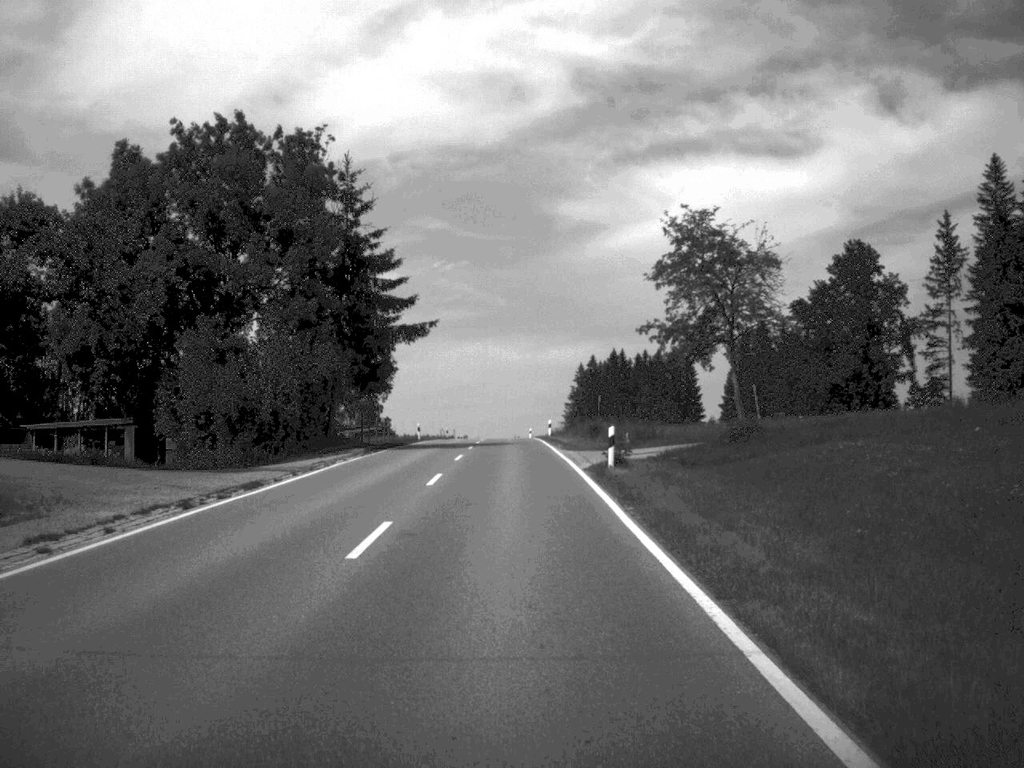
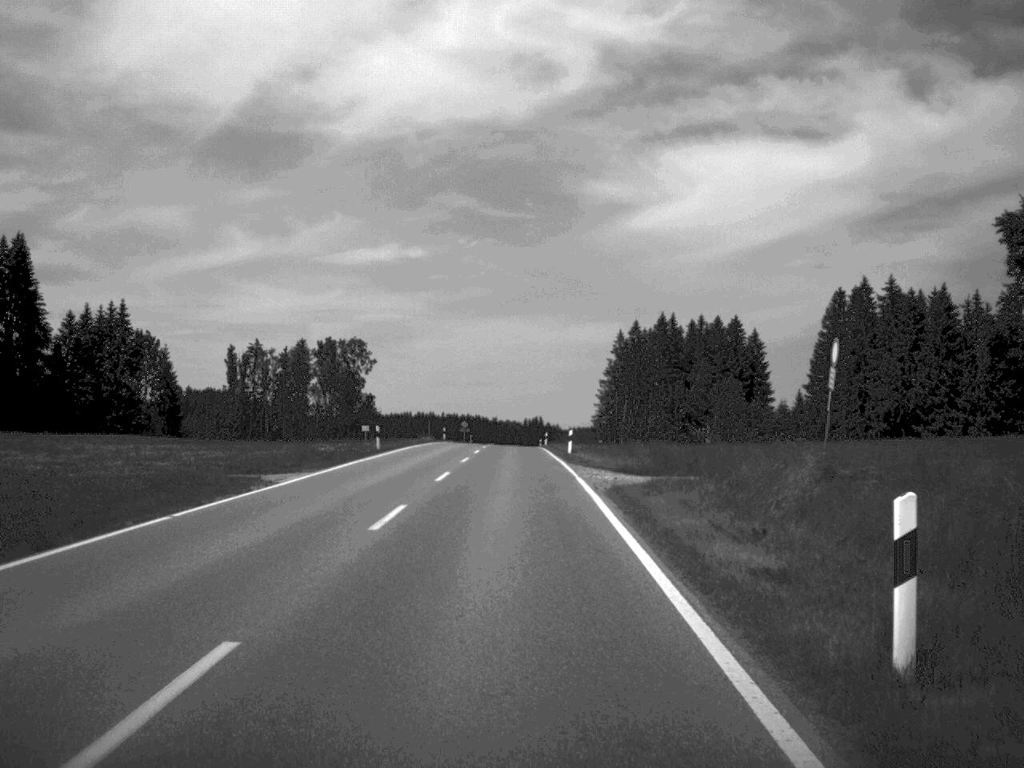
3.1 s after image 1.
(-0.5, +66.8) m; -1°
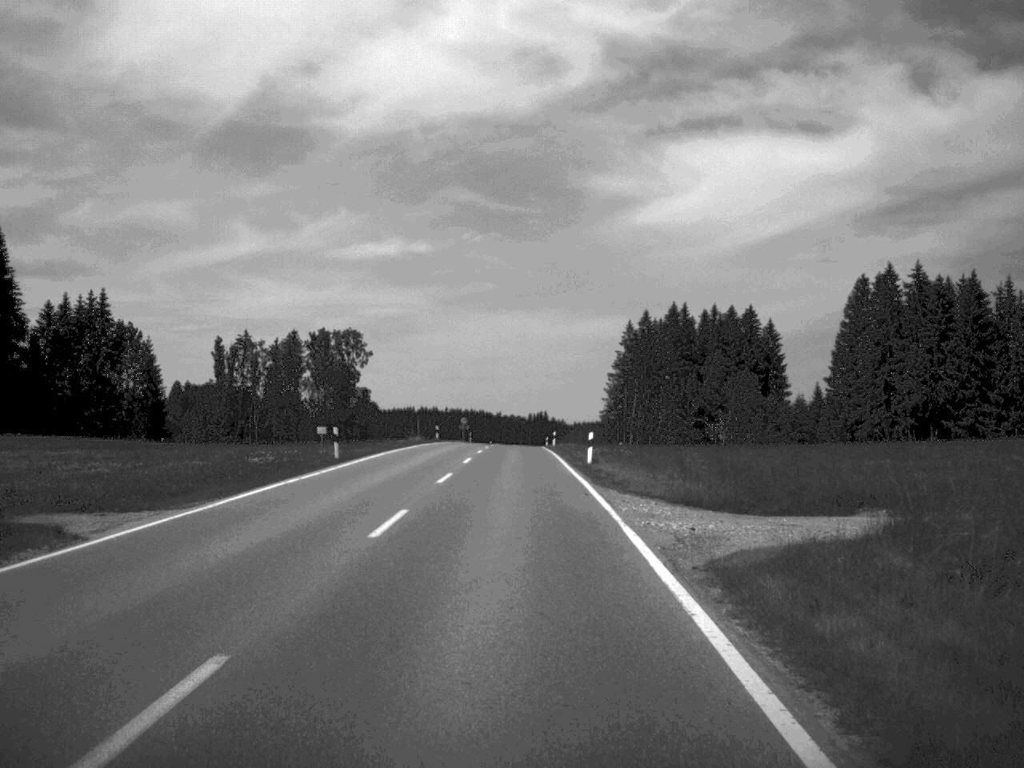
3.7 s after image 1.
(0.0, +12.4) m; 0°
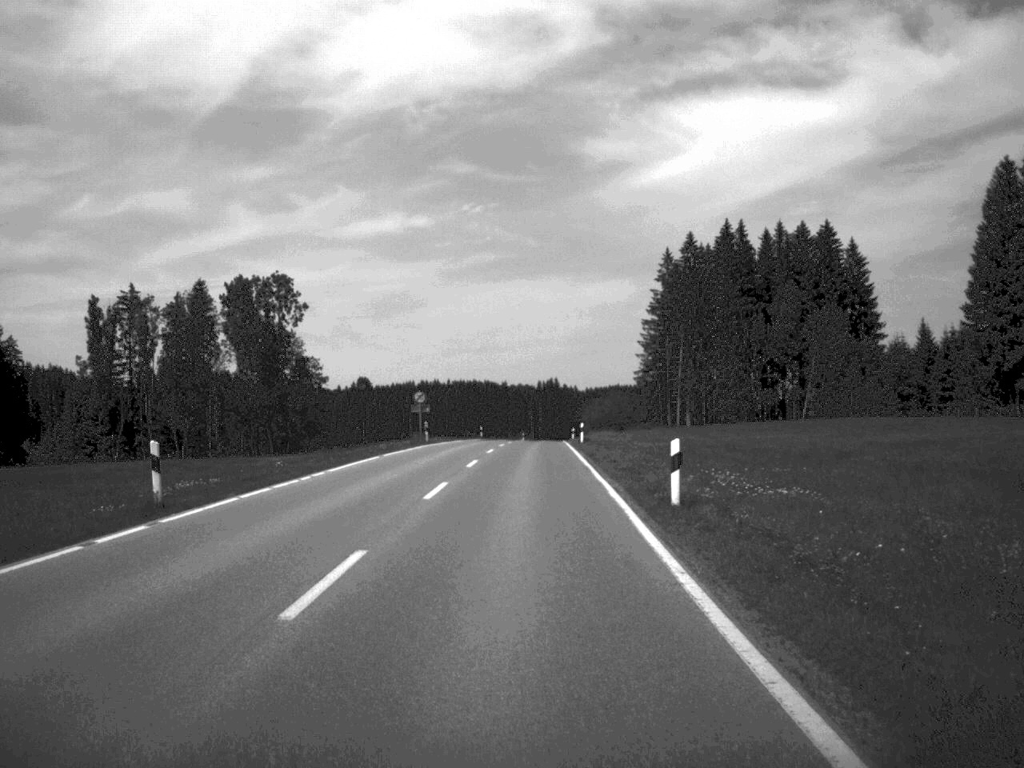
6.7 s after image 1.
(-0.3, +64.5) m; 0°
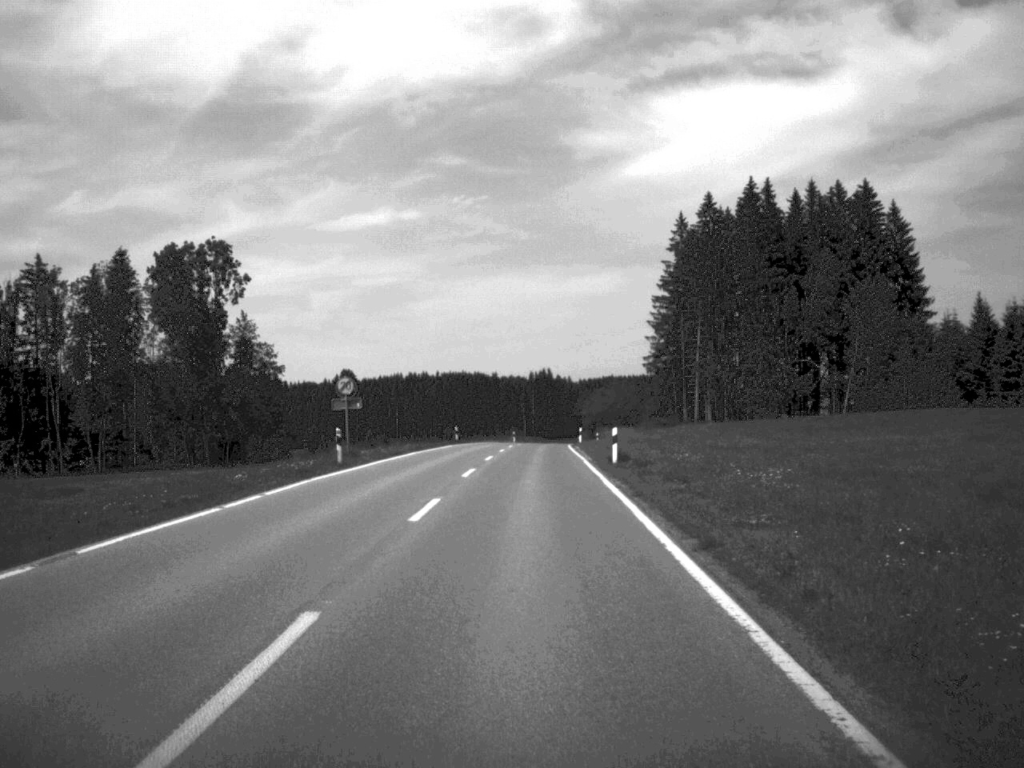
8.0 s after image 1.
(0.0, +27.4) m; 0°
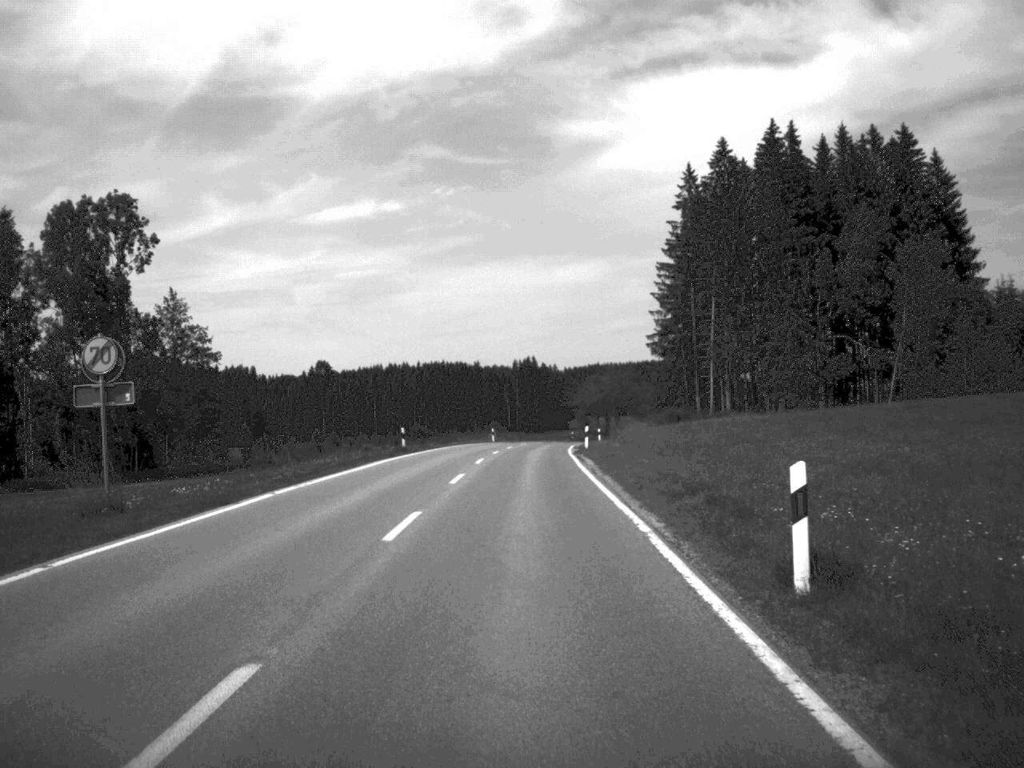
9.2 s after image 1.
(+0.2, +25.3) m; +1°
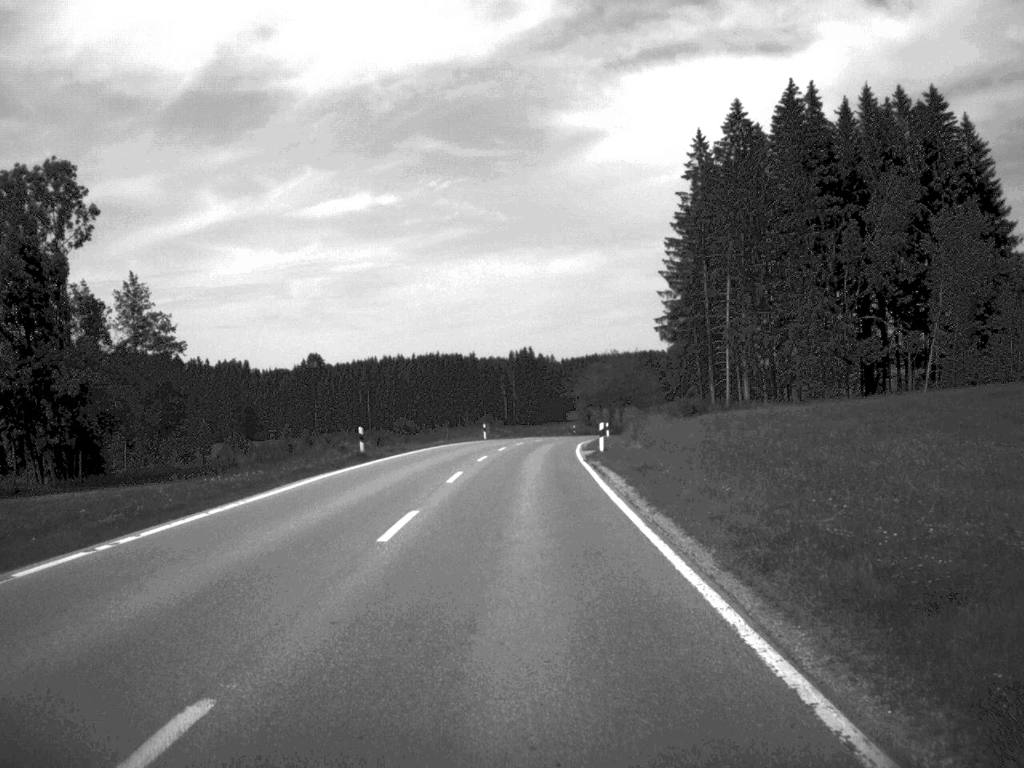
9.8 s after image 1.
(0.0, +12.5) m; 0°
